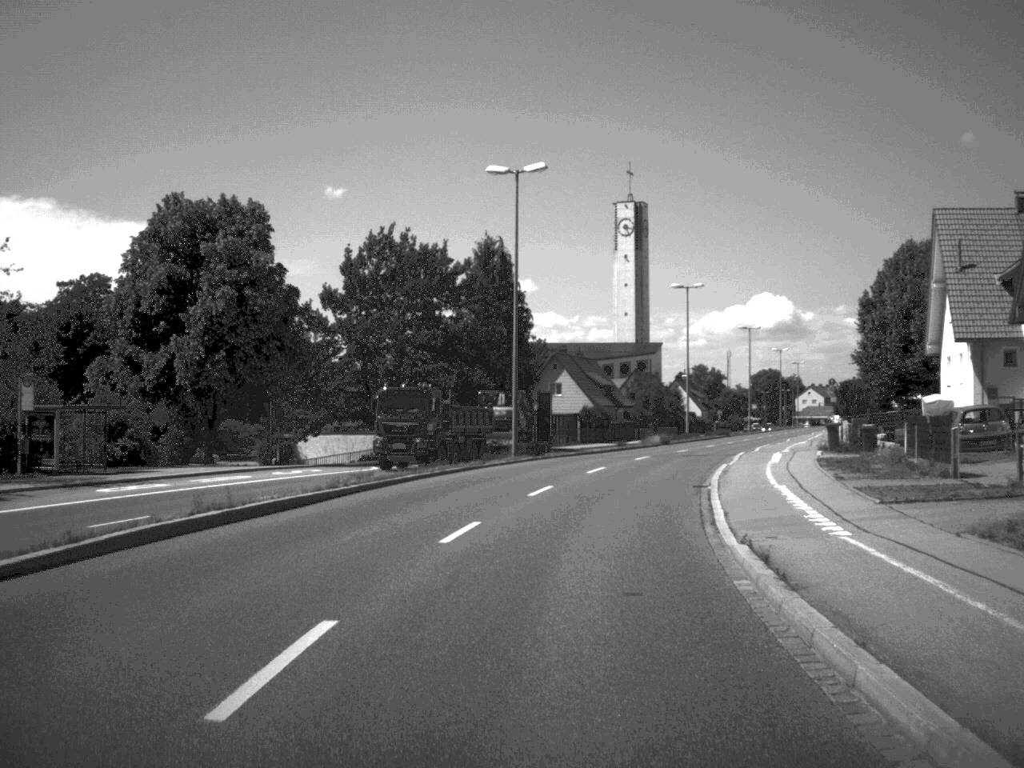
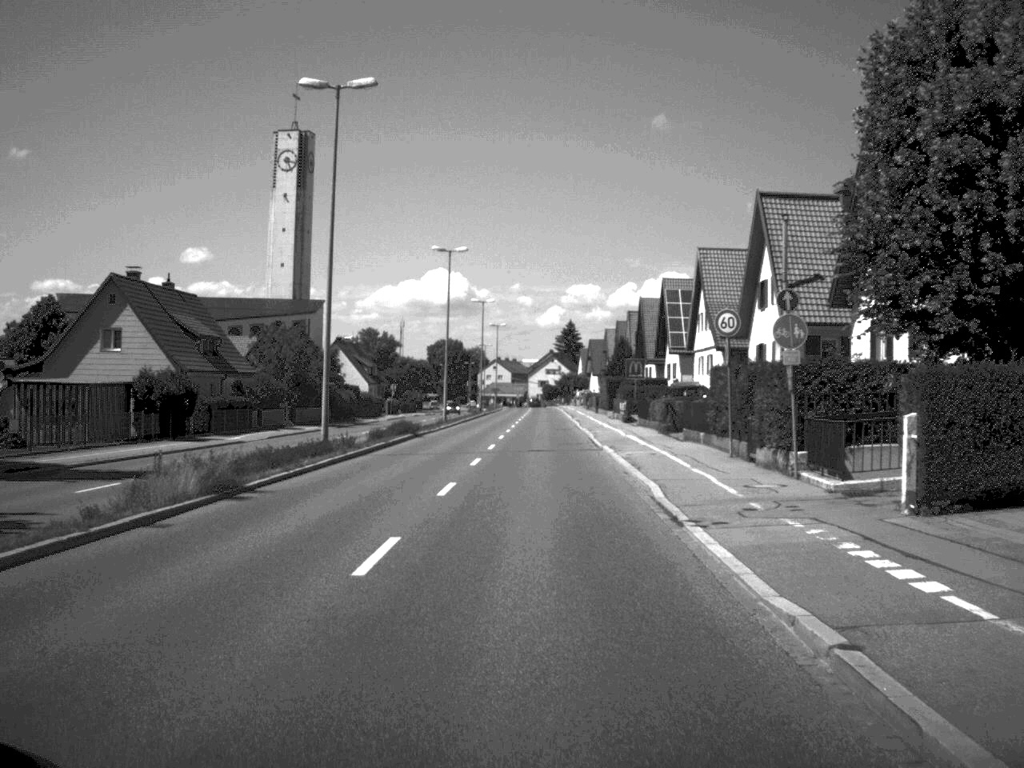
(+6.6, +48.2) m; +14°
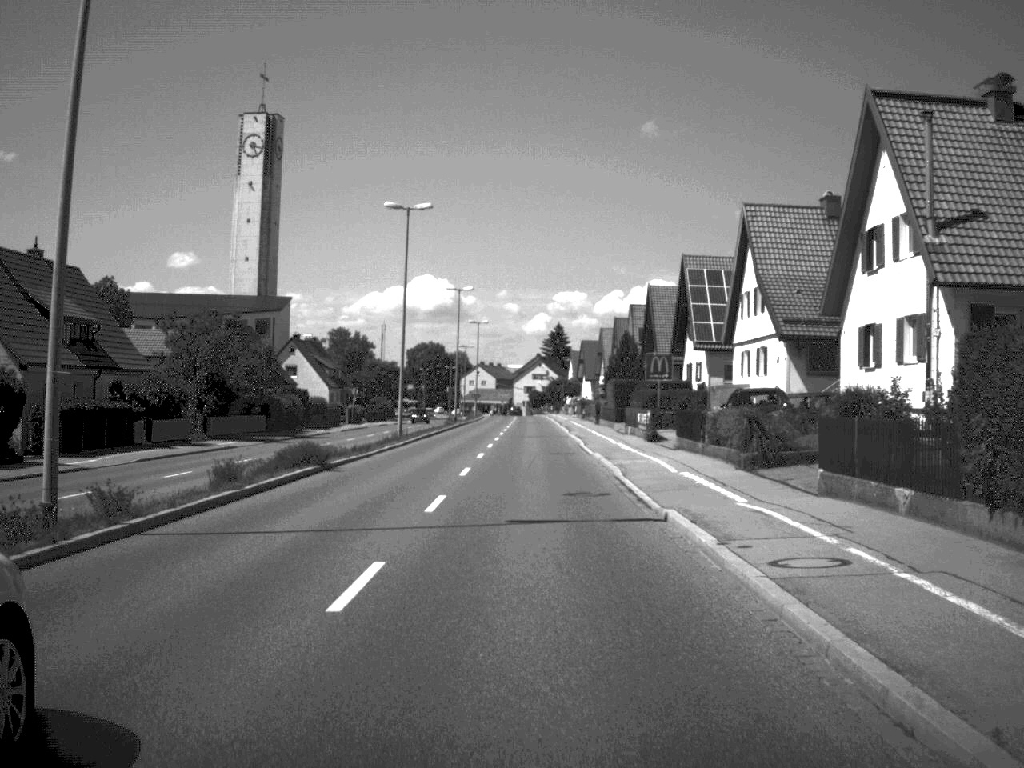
(+0.1, +19.1) m; +1°
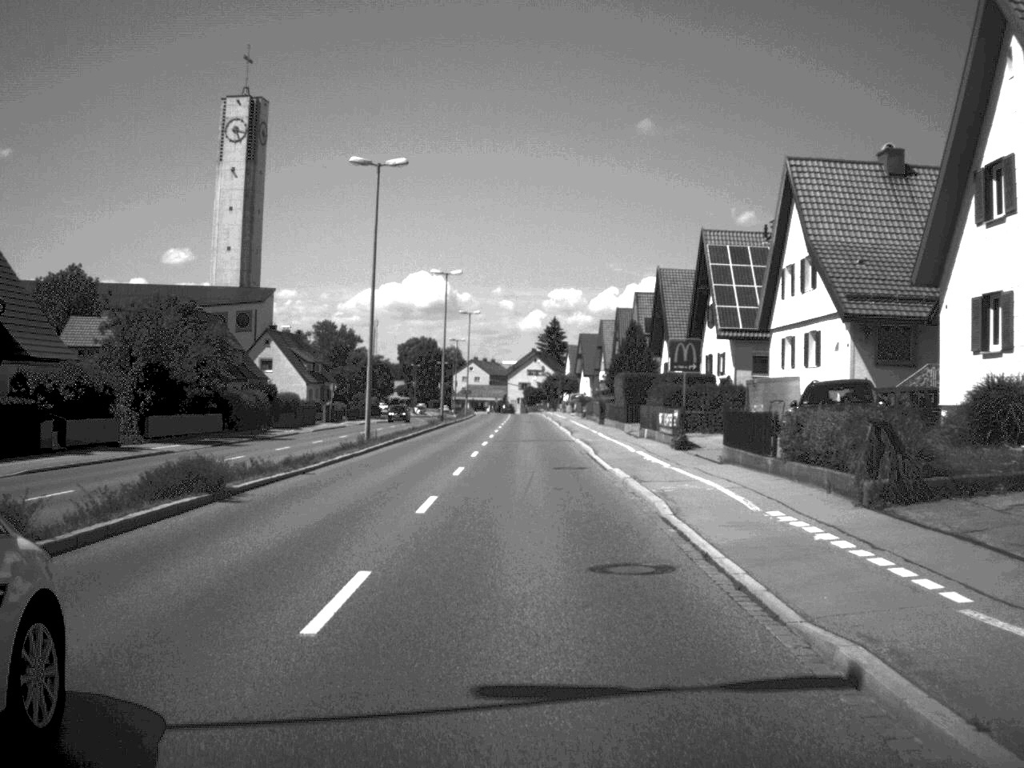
(0.0, +9.8) m; 0°
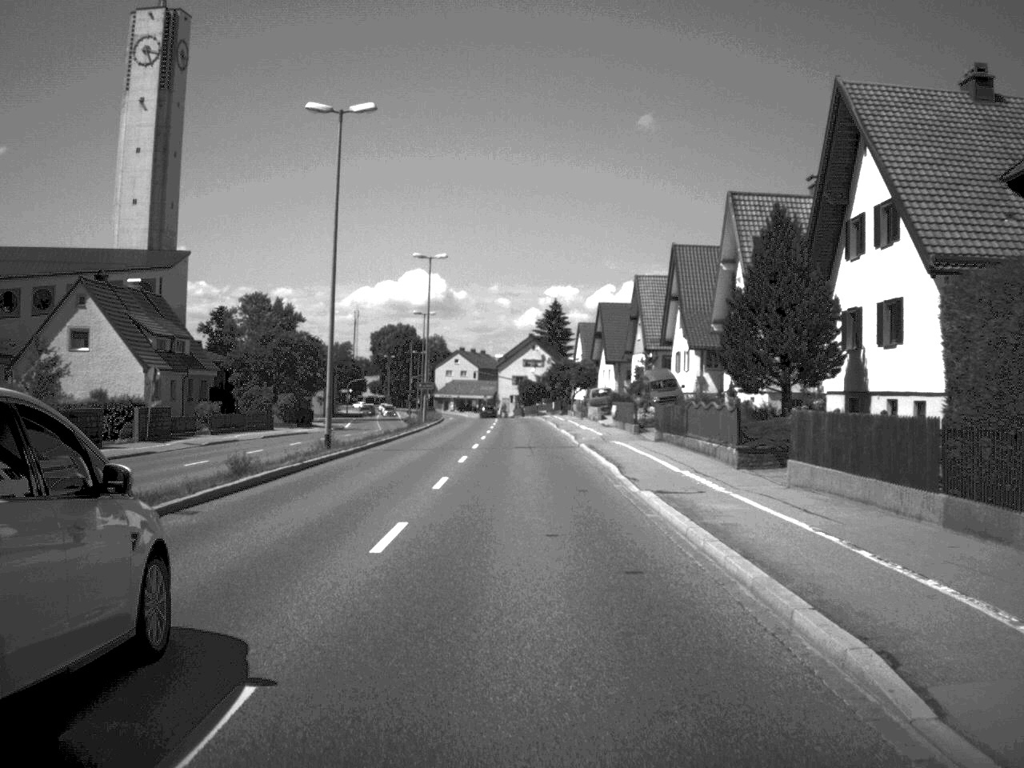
(0.0, +48.8) m; 0°
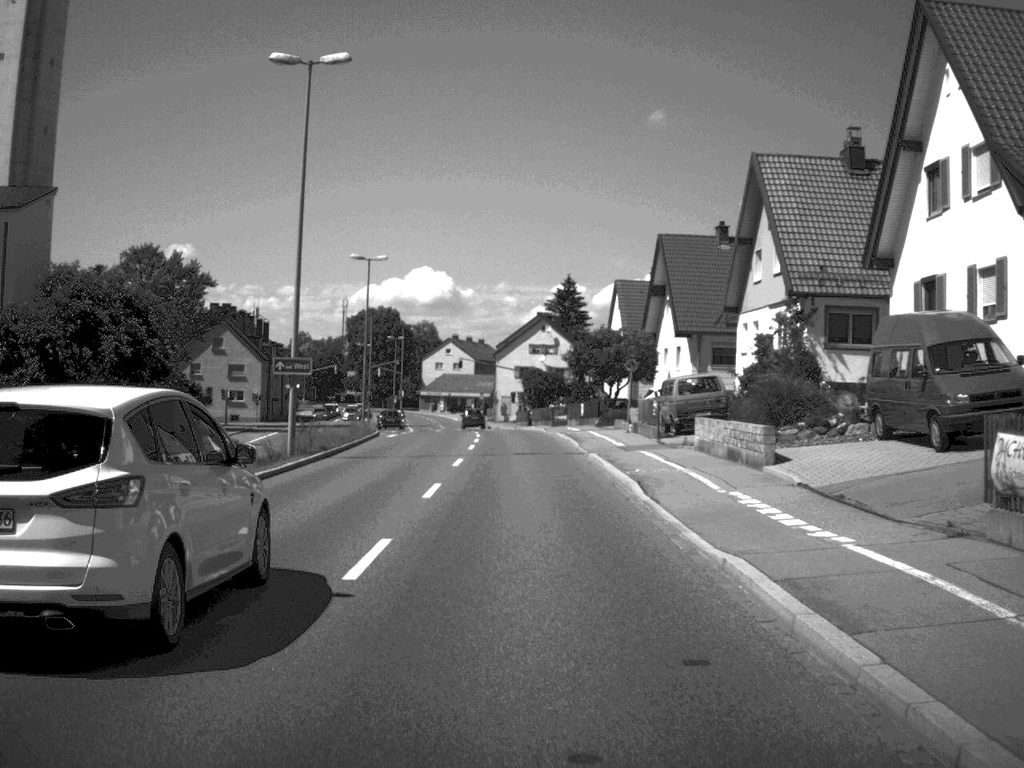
(-0.2, +46.1) m; 0°
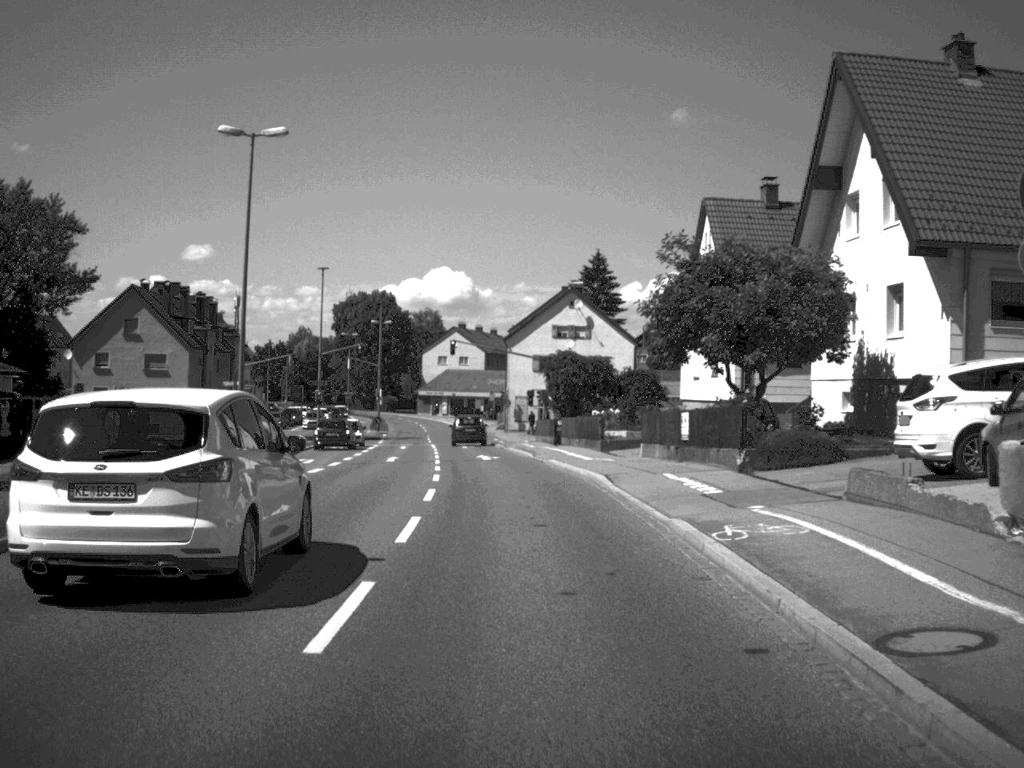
(-0.3, +35.4) m; -1°
